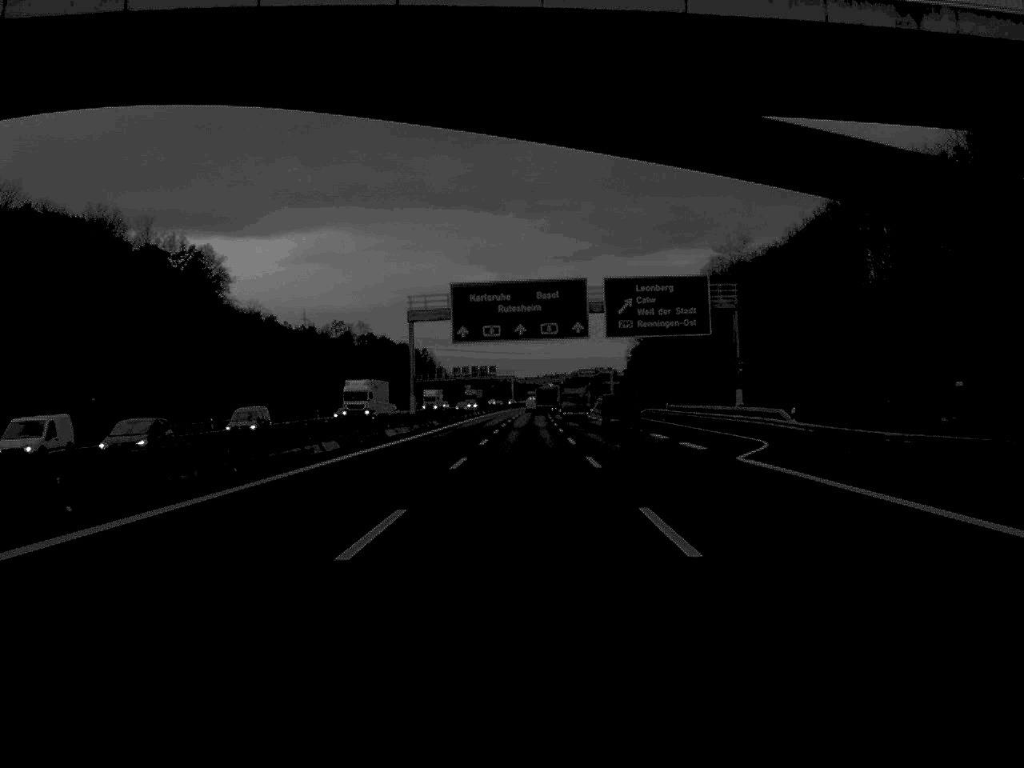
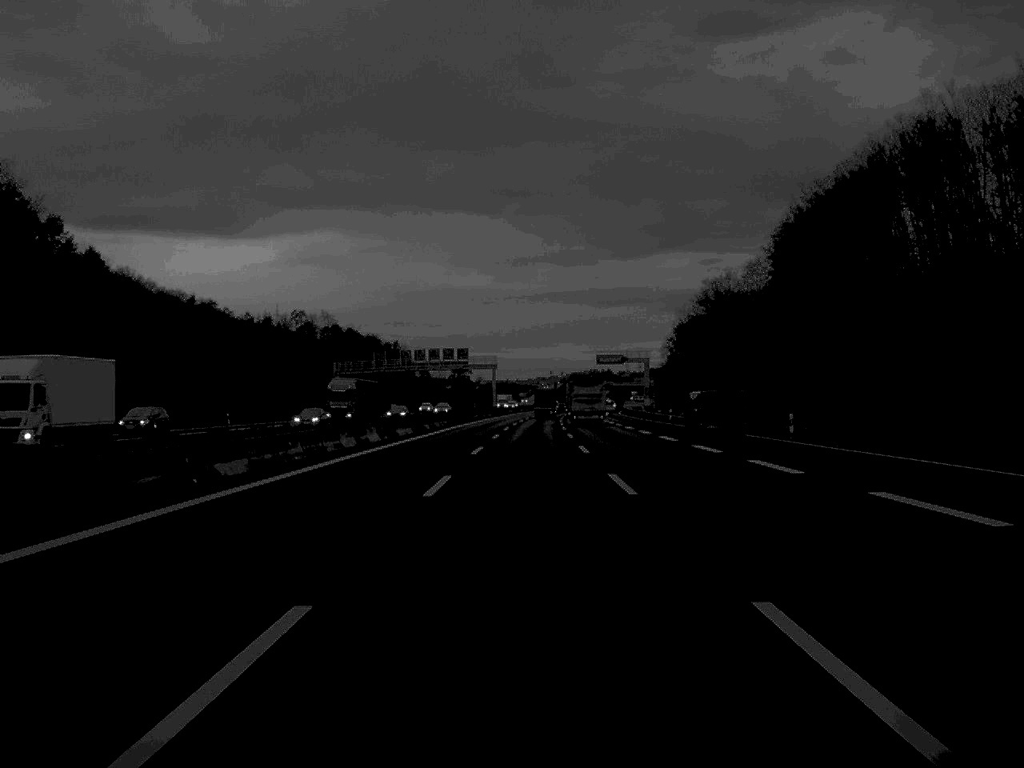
(+0.3, +98.2) m; 0°
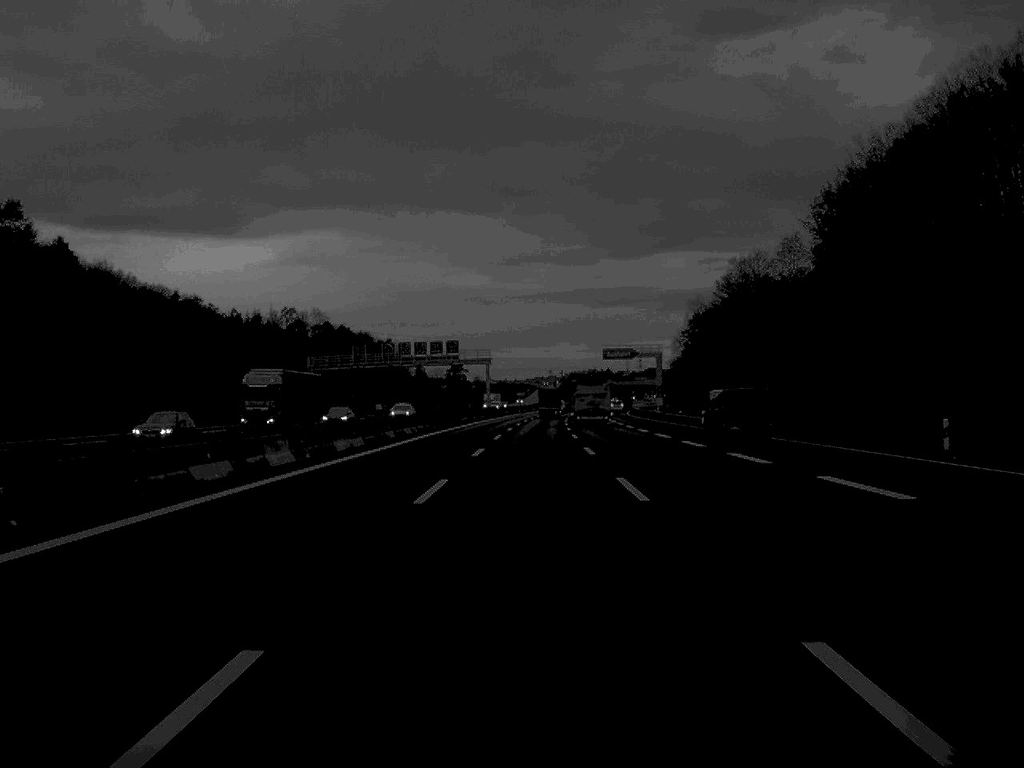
(0.0, +19.7) m; 0°
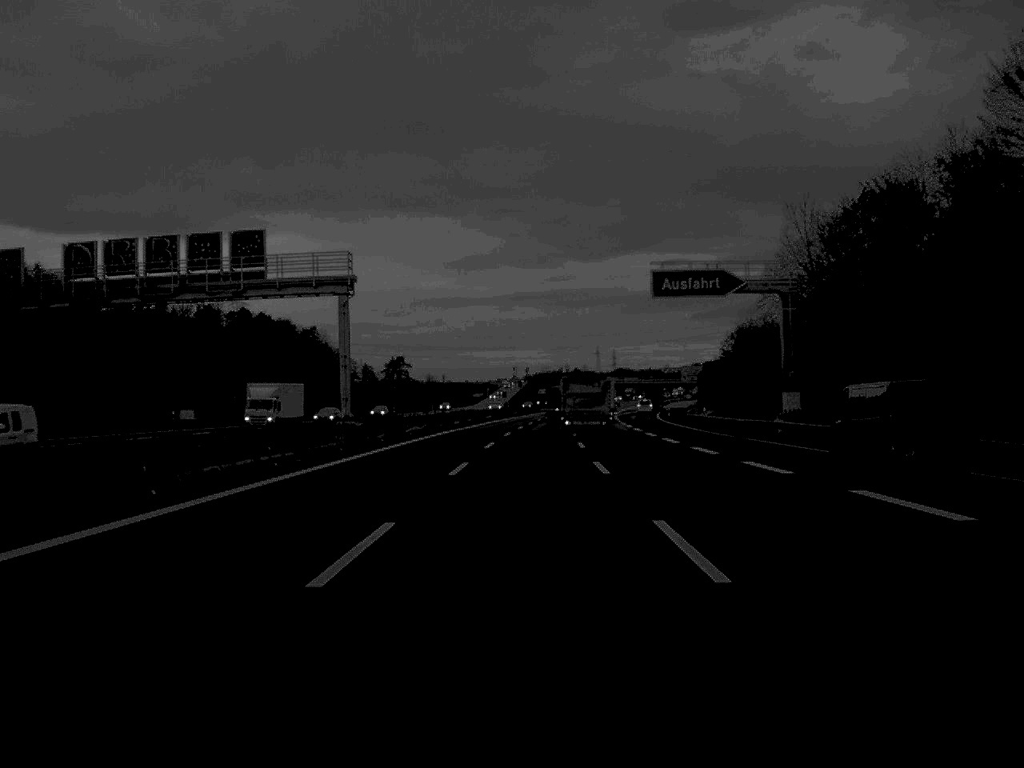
(+1.4, +98.3) m; +2°
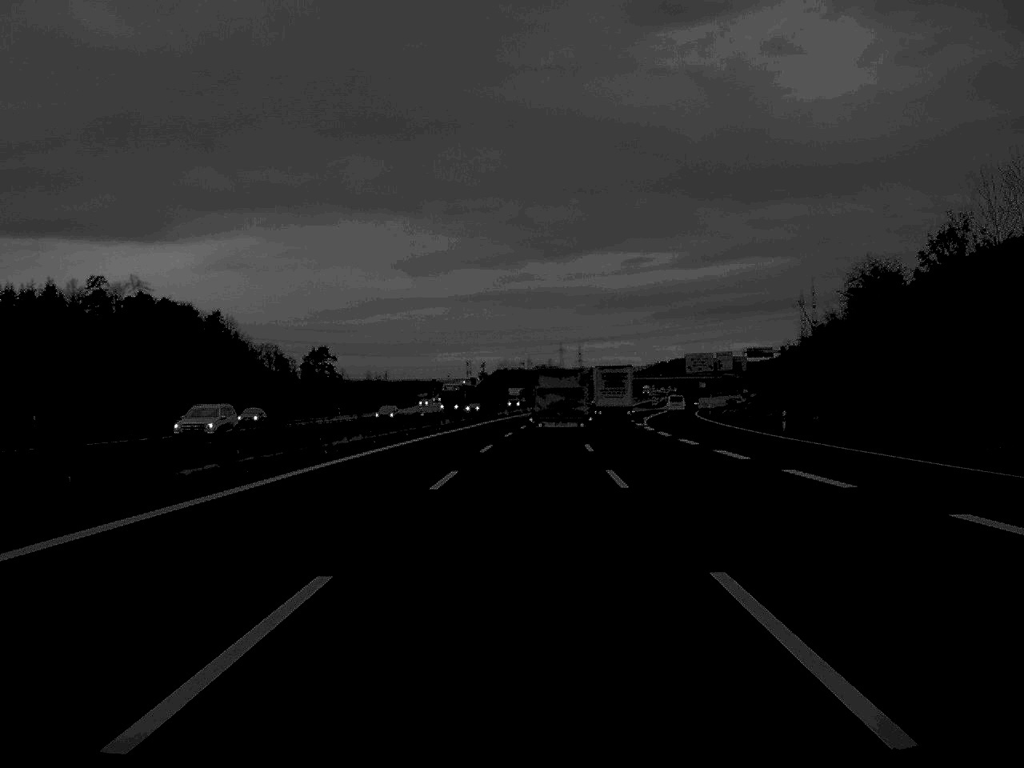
(+1.2, +76.9) m; +2°
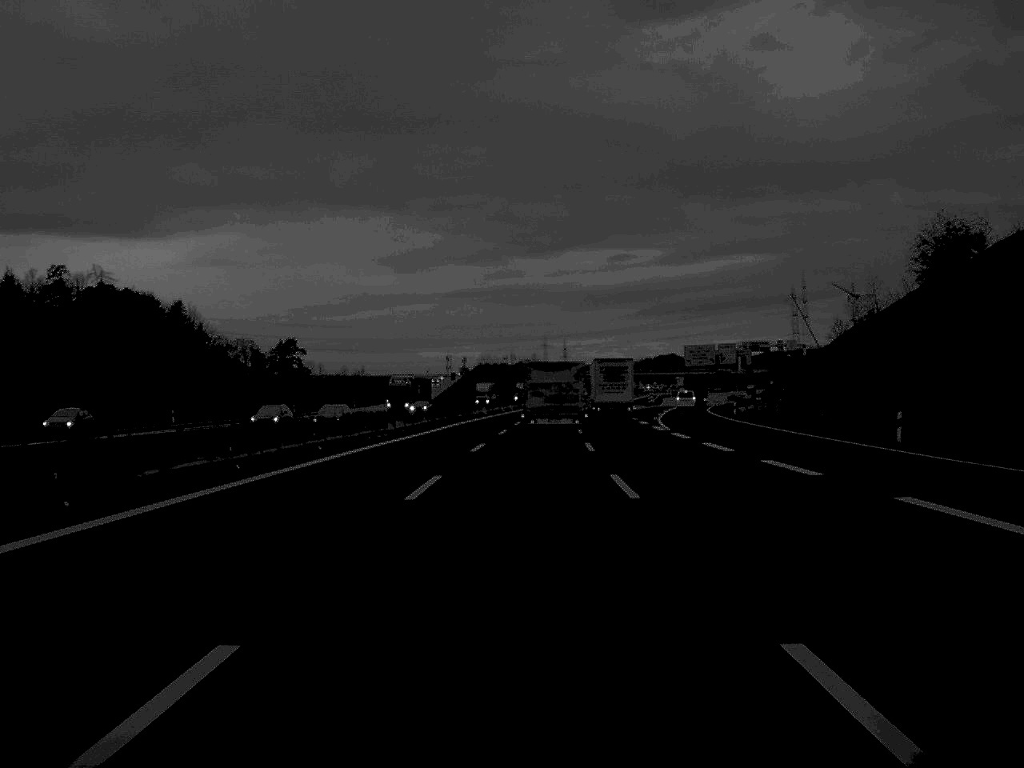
(+0.1, +21.4) m; +1°
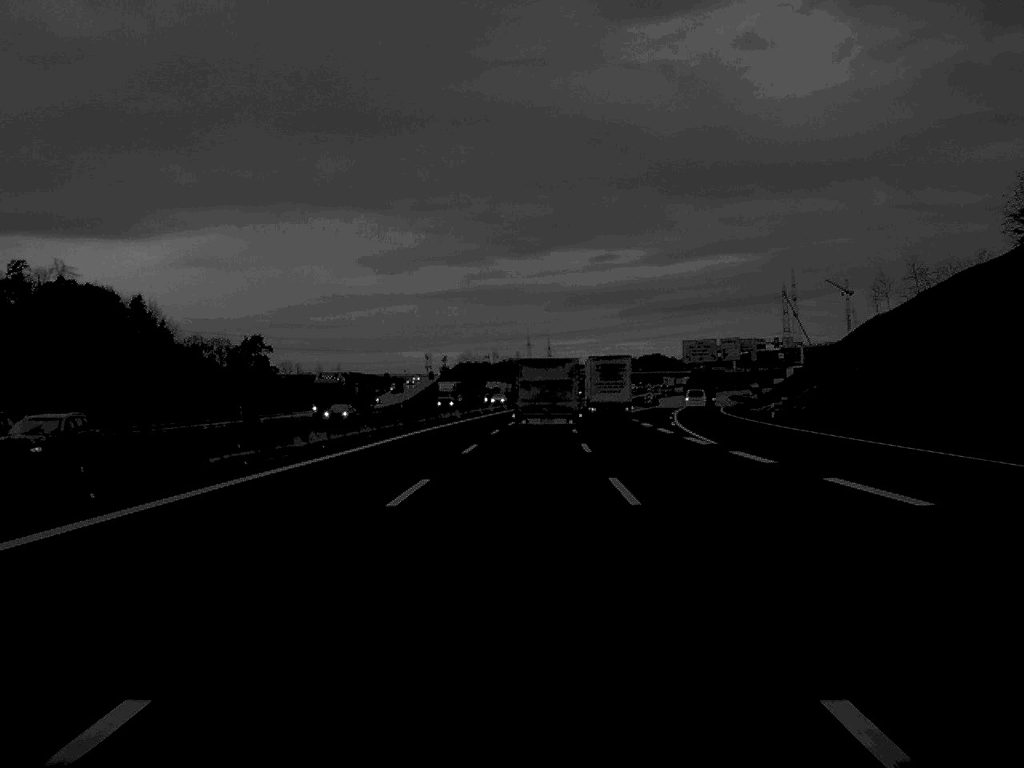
(+0.1, +19.3) m; +1°
